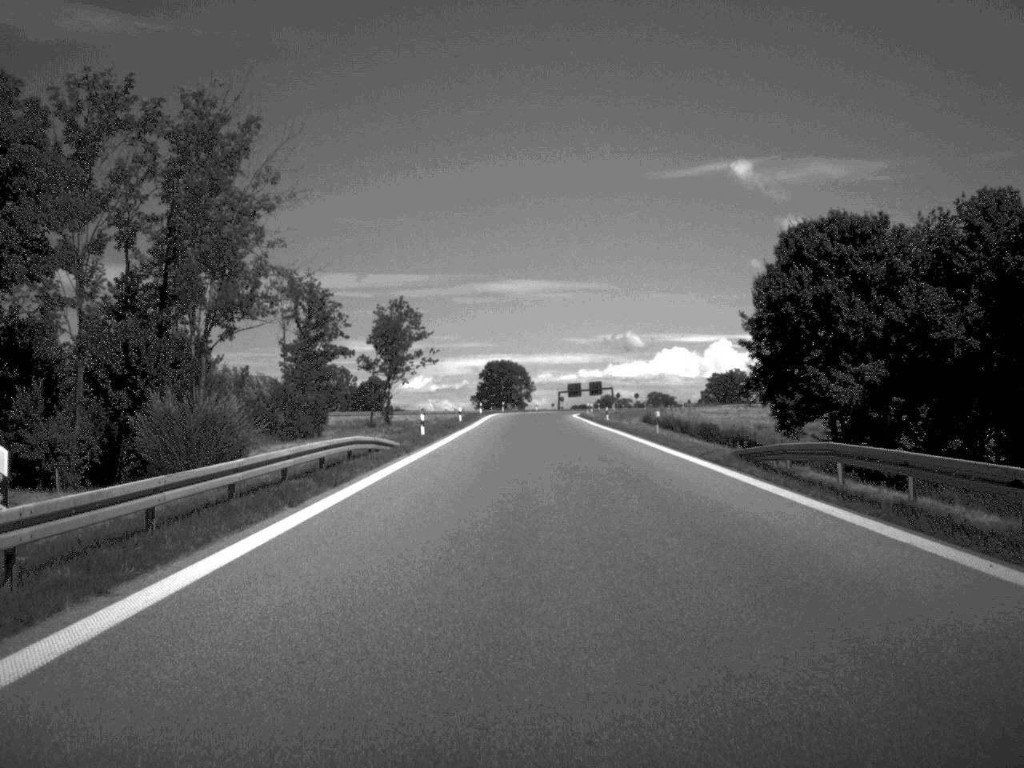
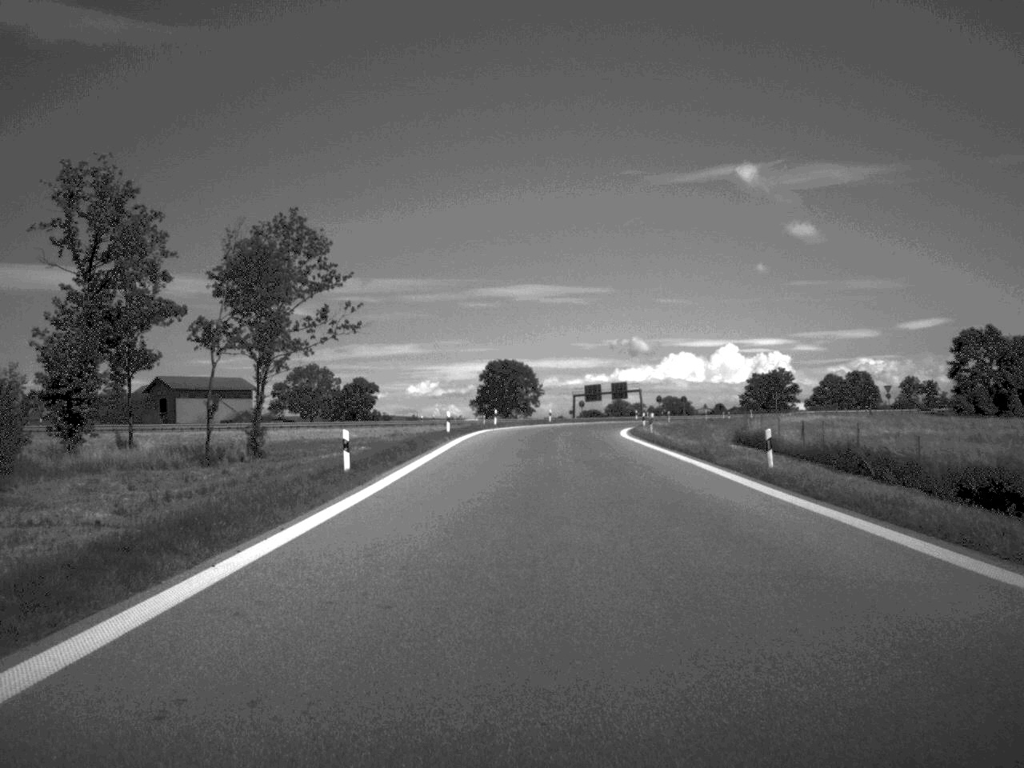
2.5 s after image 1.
(-0.2, +50.8) m; 0°
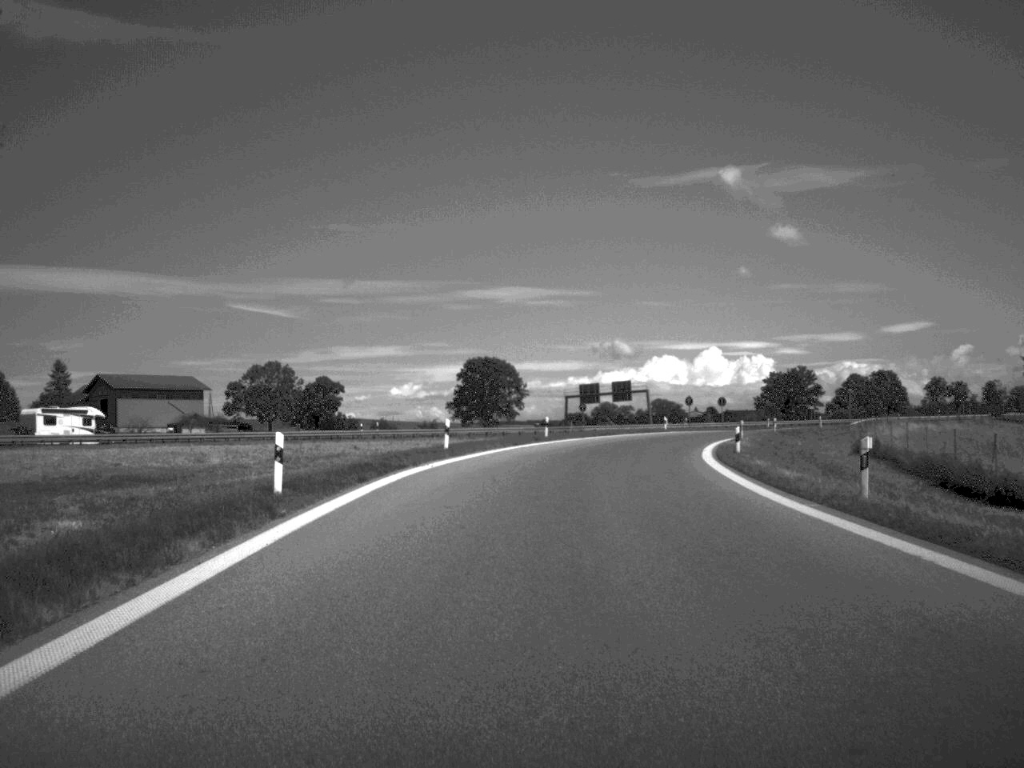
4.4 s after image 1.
(0.0, +37.1) m; +1°
